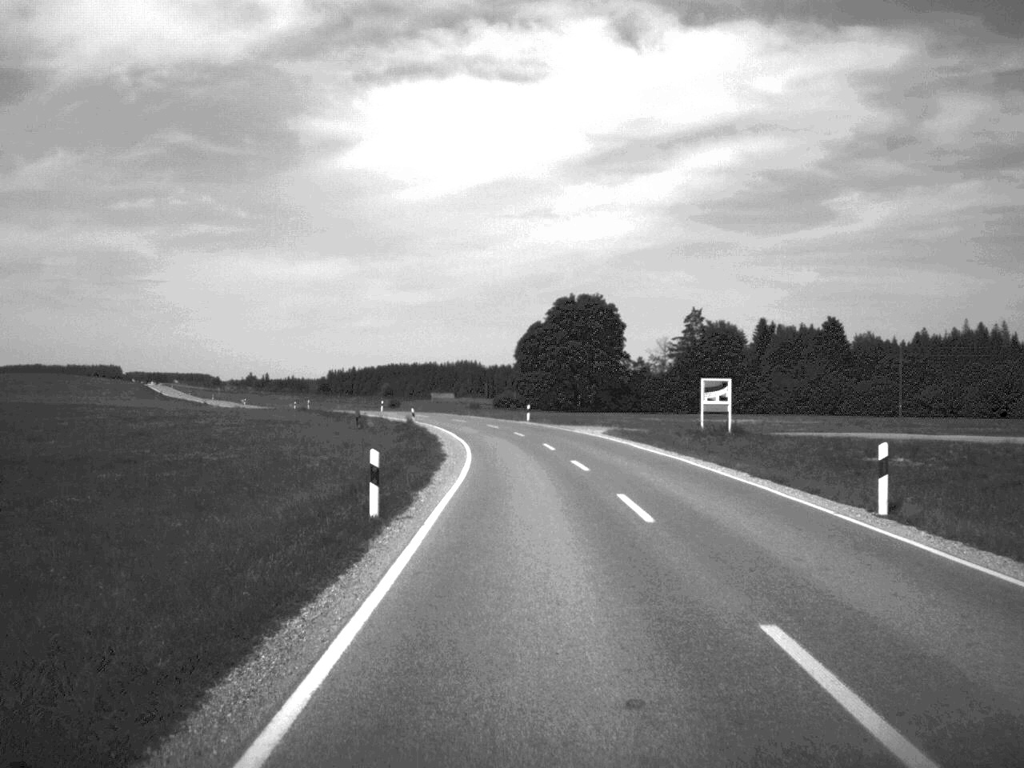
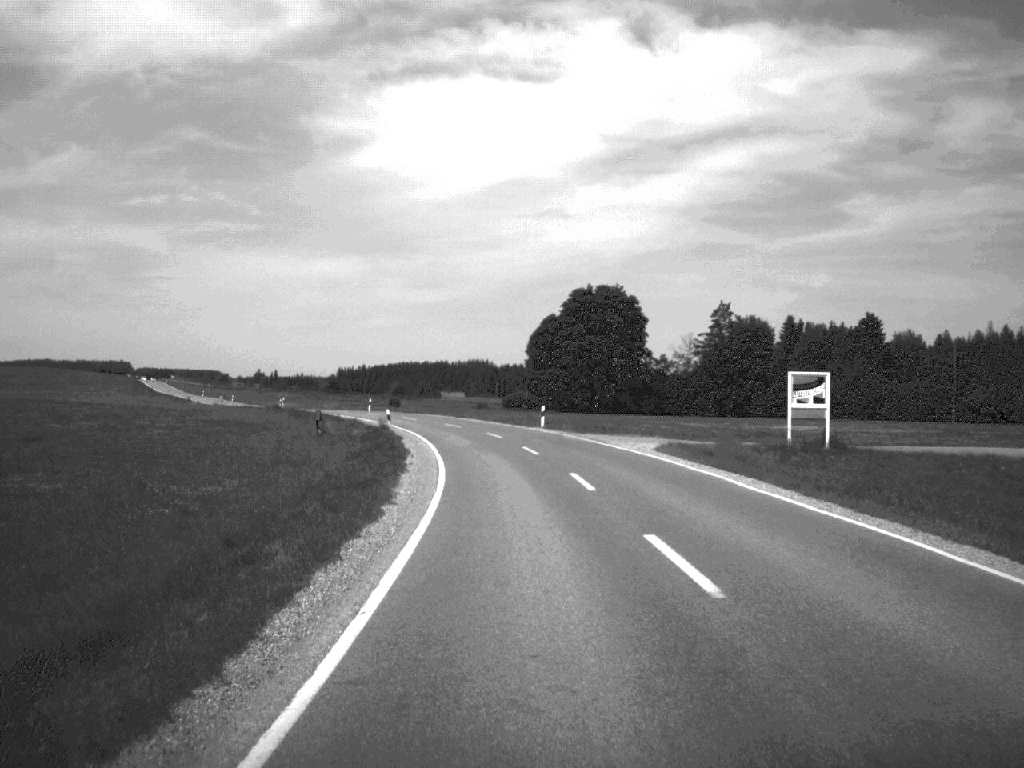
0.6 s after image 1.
(-0.1, +17.8) m; -1°
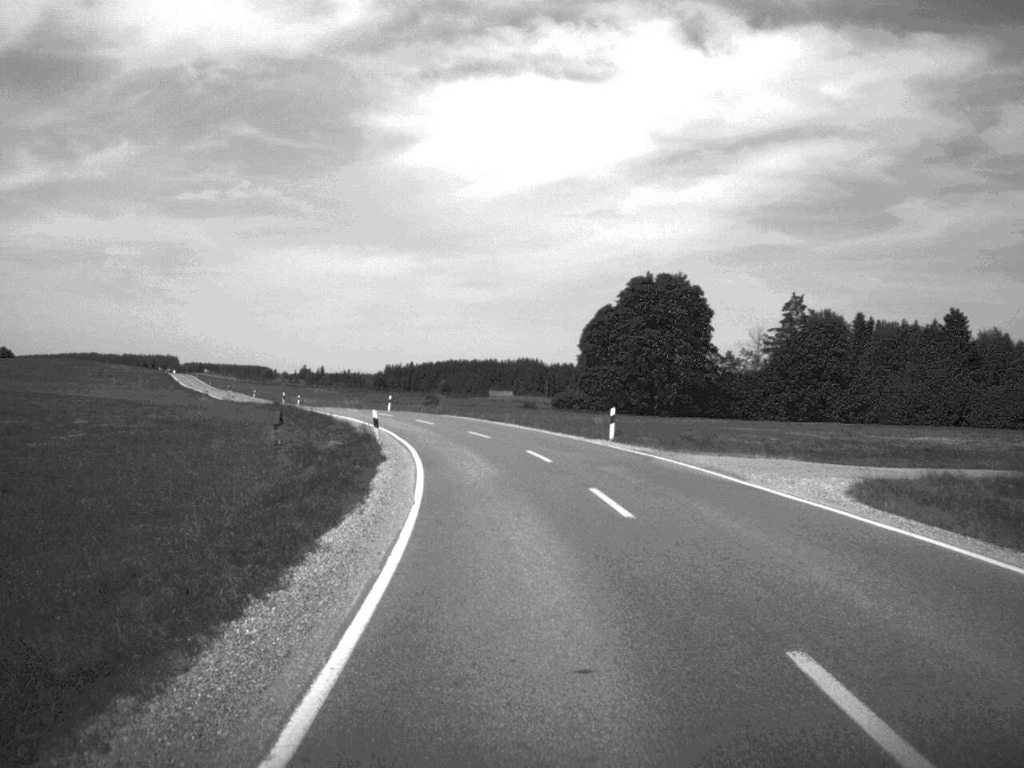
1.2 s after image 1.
(-0.3, +18.6) m; -2°
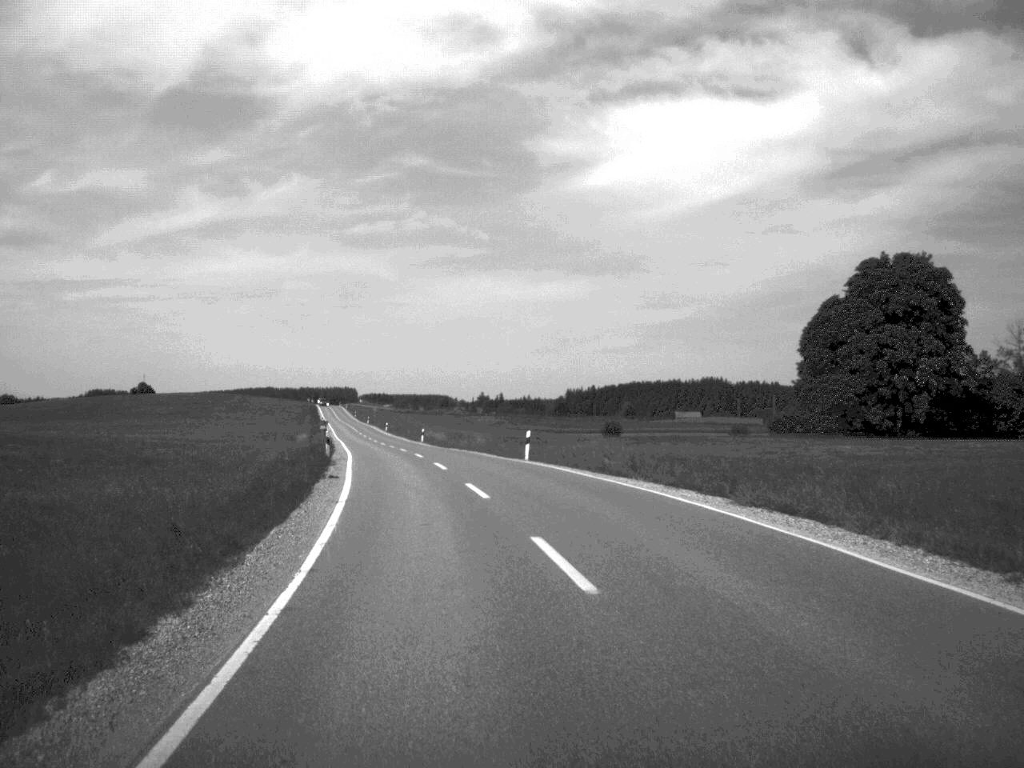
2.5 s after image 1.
(-2.7, +39.0) m; -8°
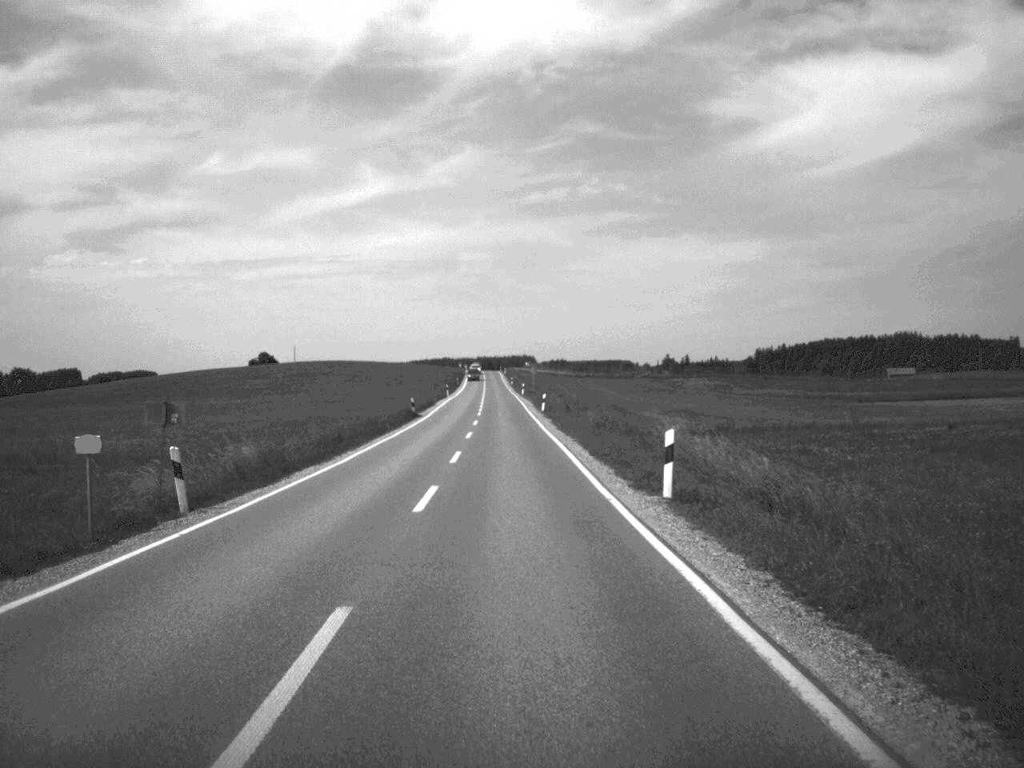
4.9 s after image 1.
(-7.0, +75.6) m; -8°
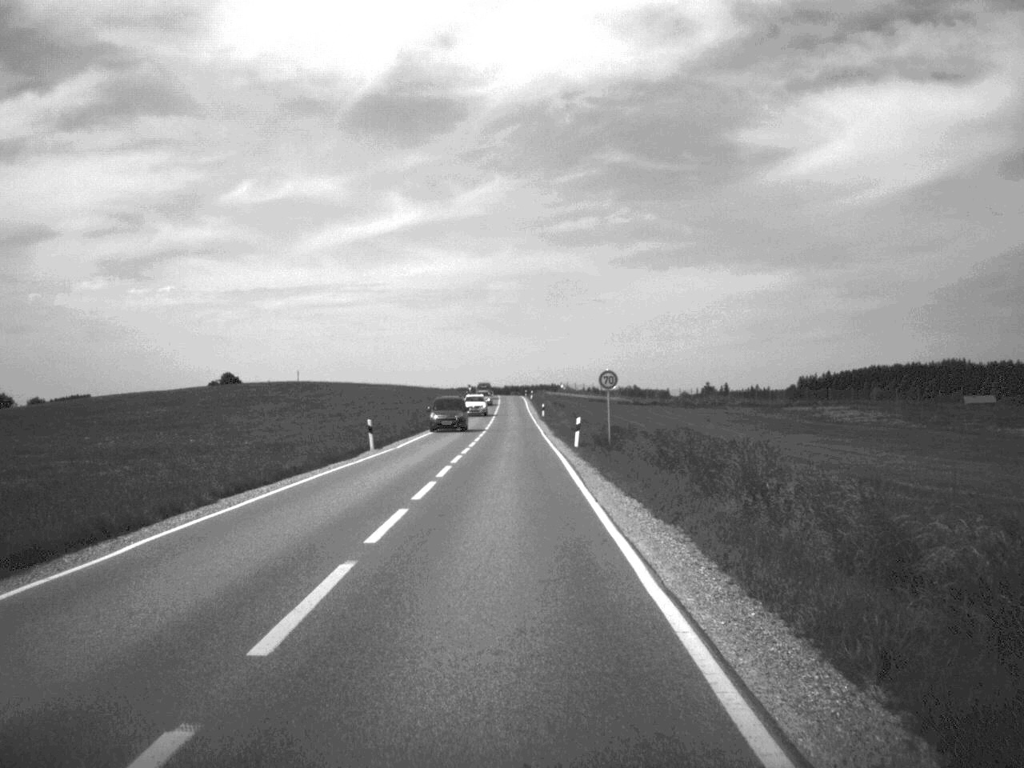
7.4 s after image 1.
(-1.0, +73.4) m; -1°
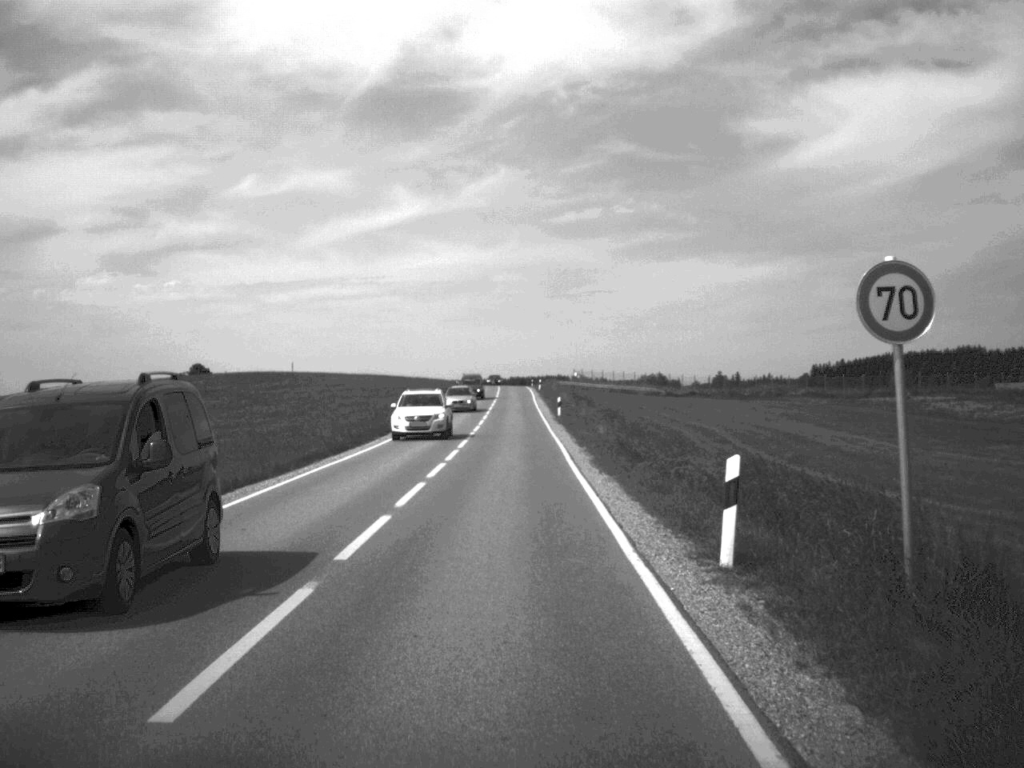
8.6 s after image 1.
(-0.1, +30.8) m; 0°
